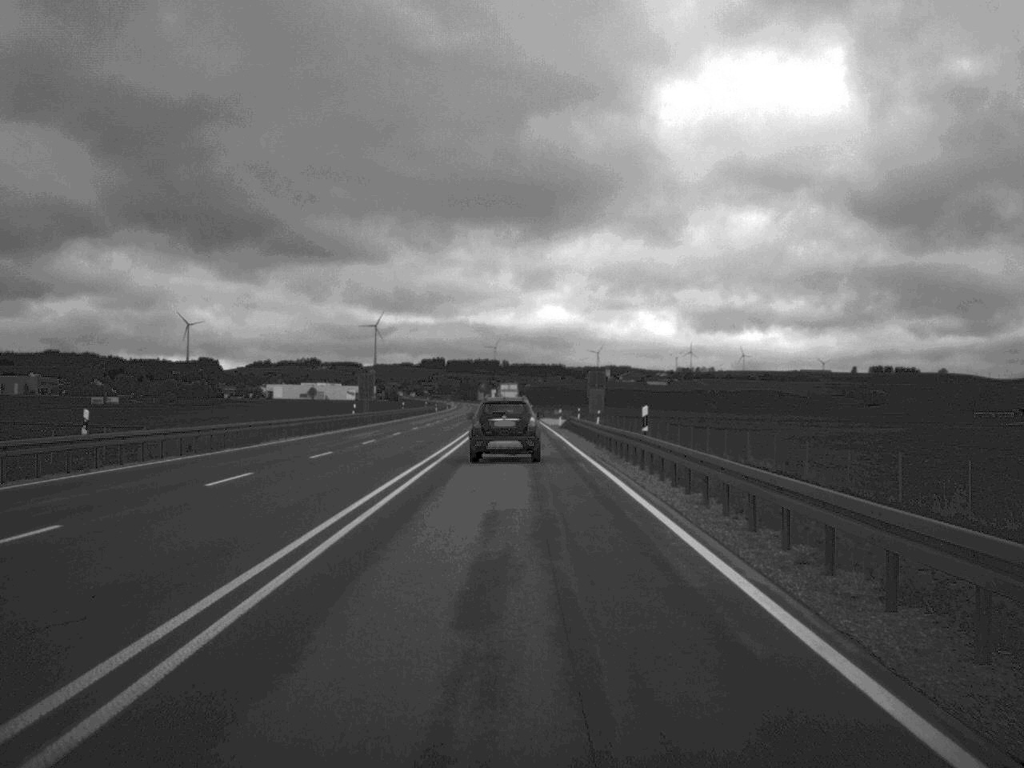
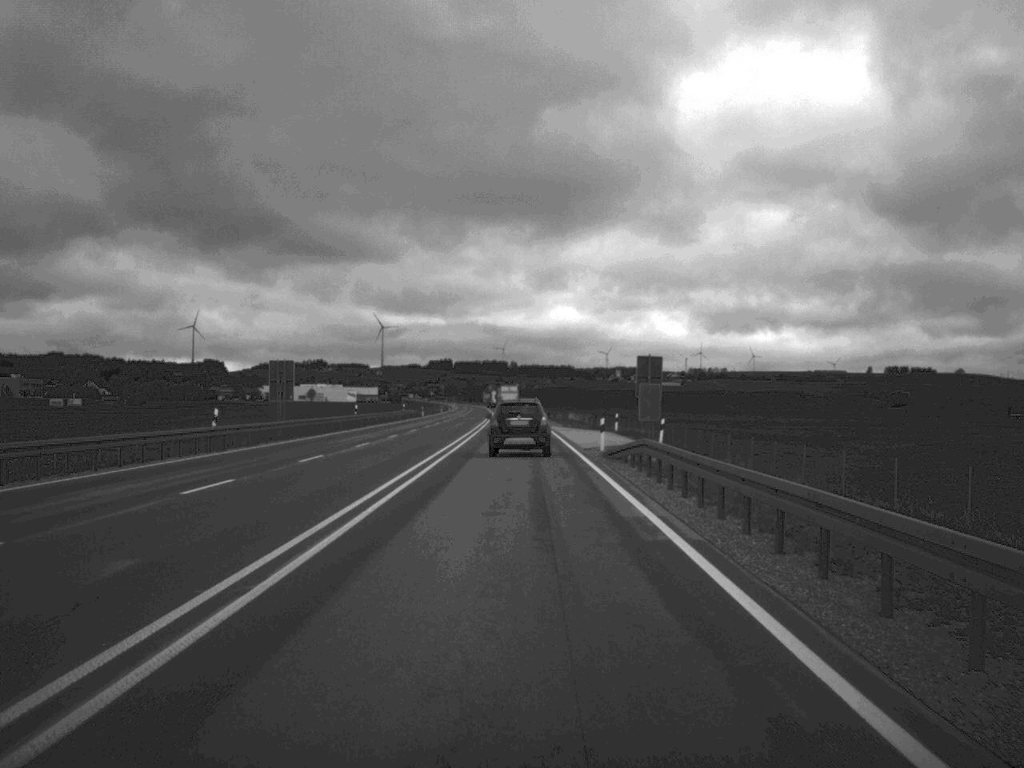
(-0.1, +37.5) m; -1°
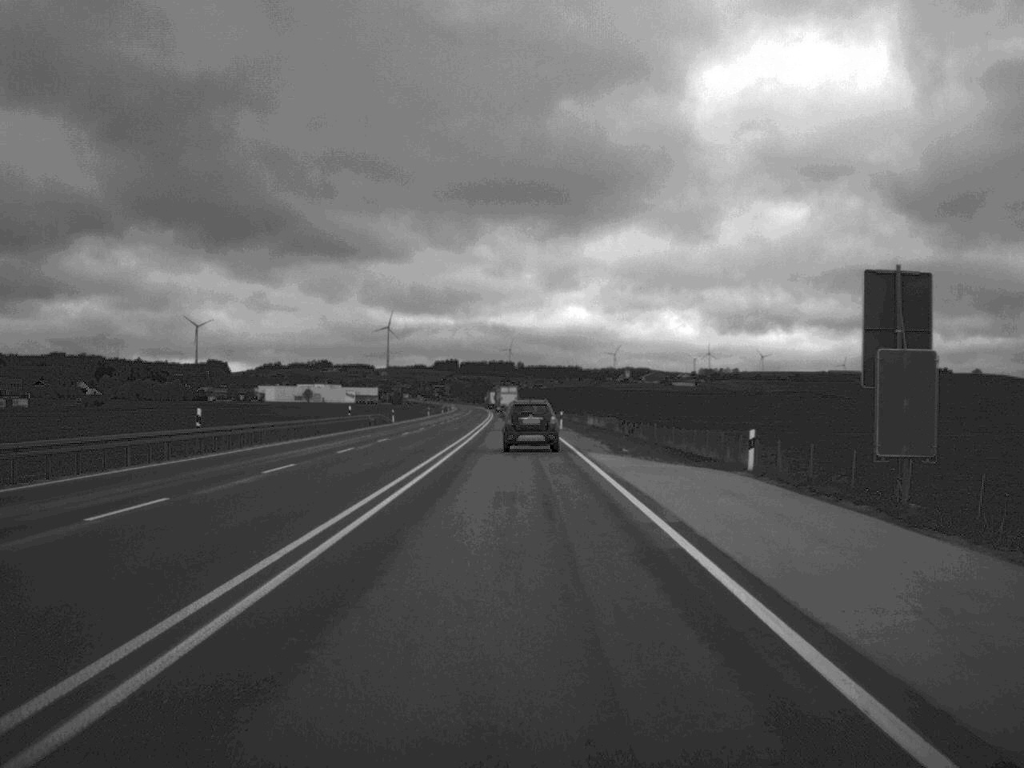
(-0.2, +40.9) m; 0°
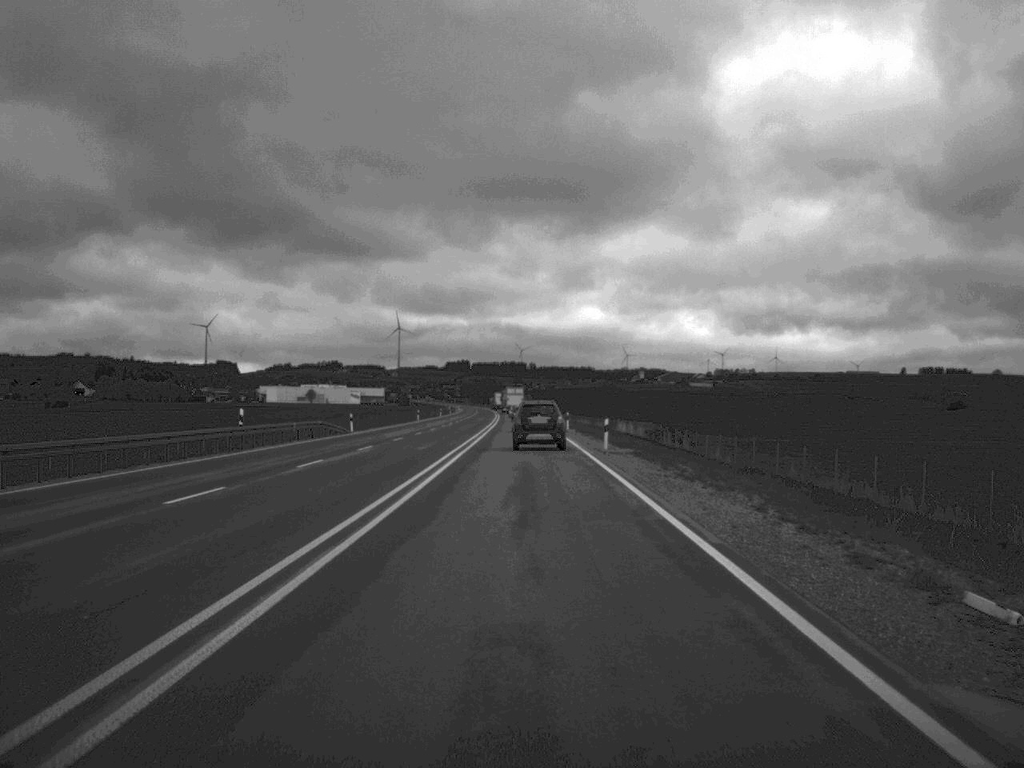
(-0.2, +32.8) m; -1°
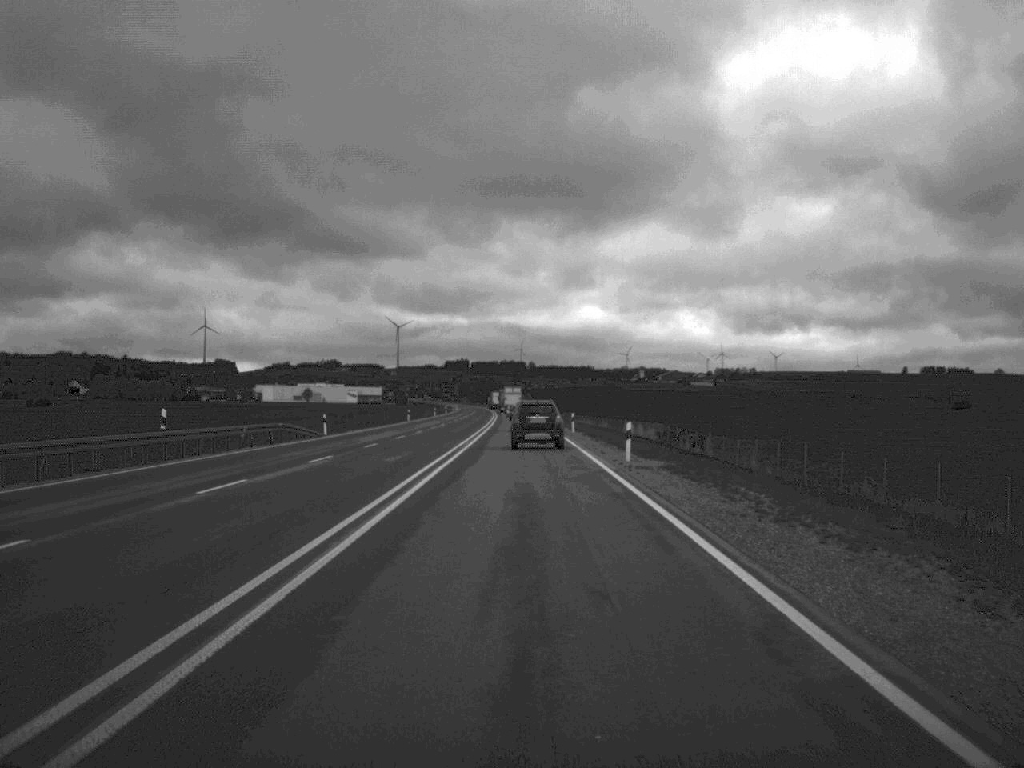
(0.0, +9.9) m; 0°
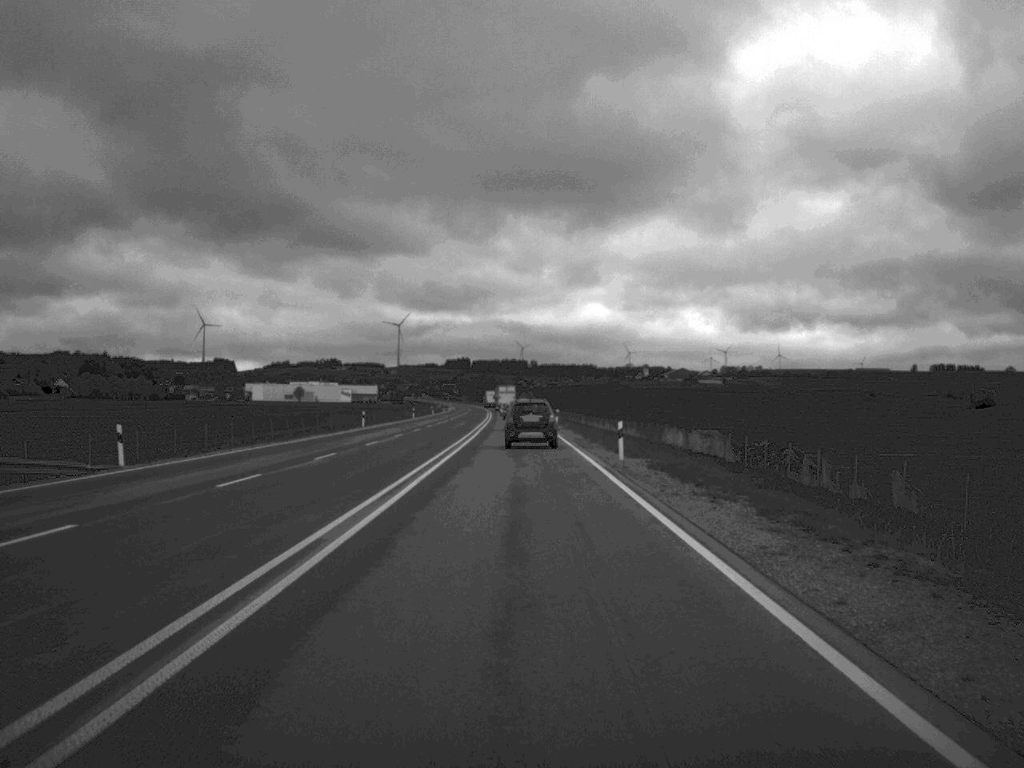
(0.0, +33.9) m; 0°
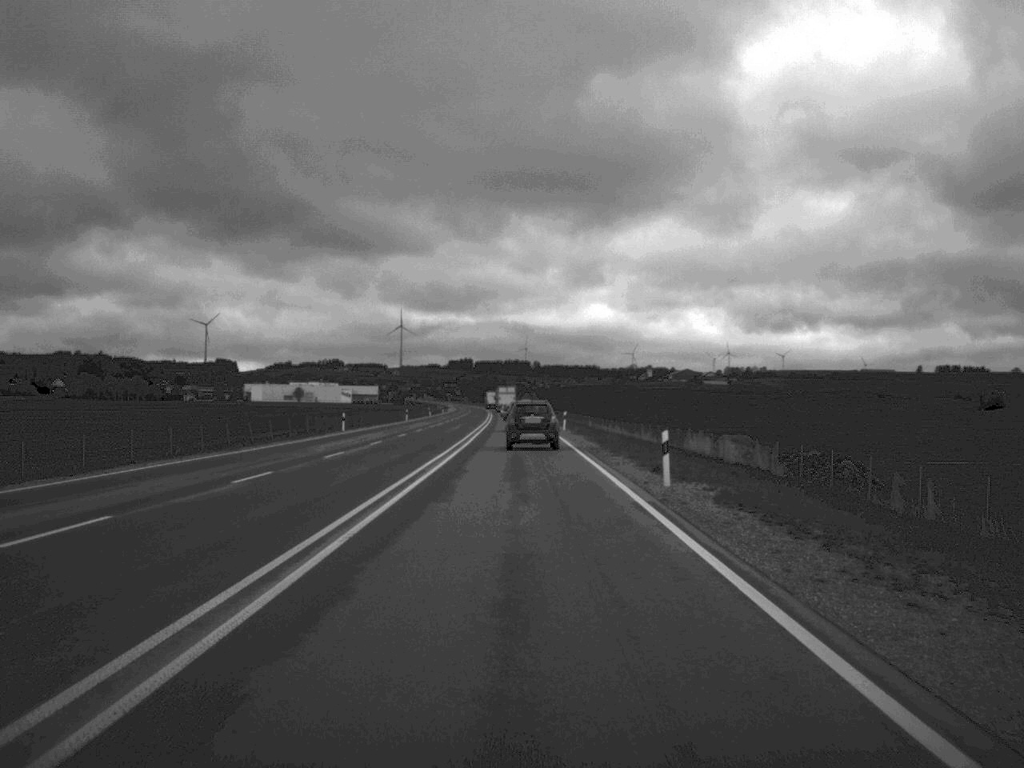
(0.0, +10.6) m; 0°
